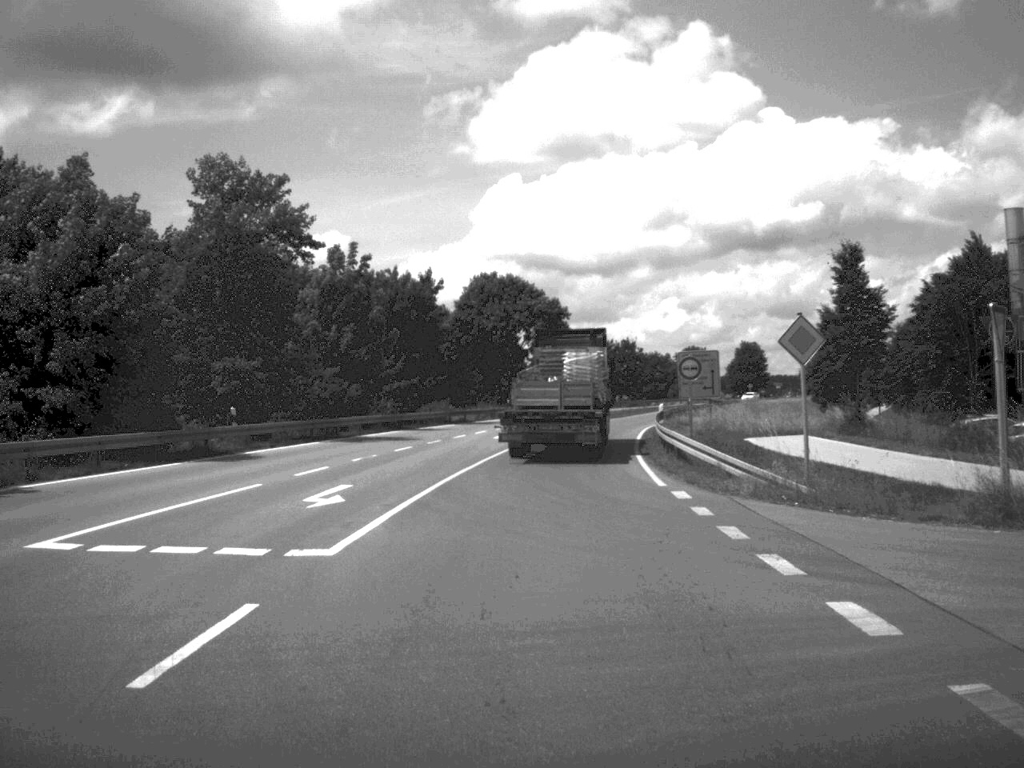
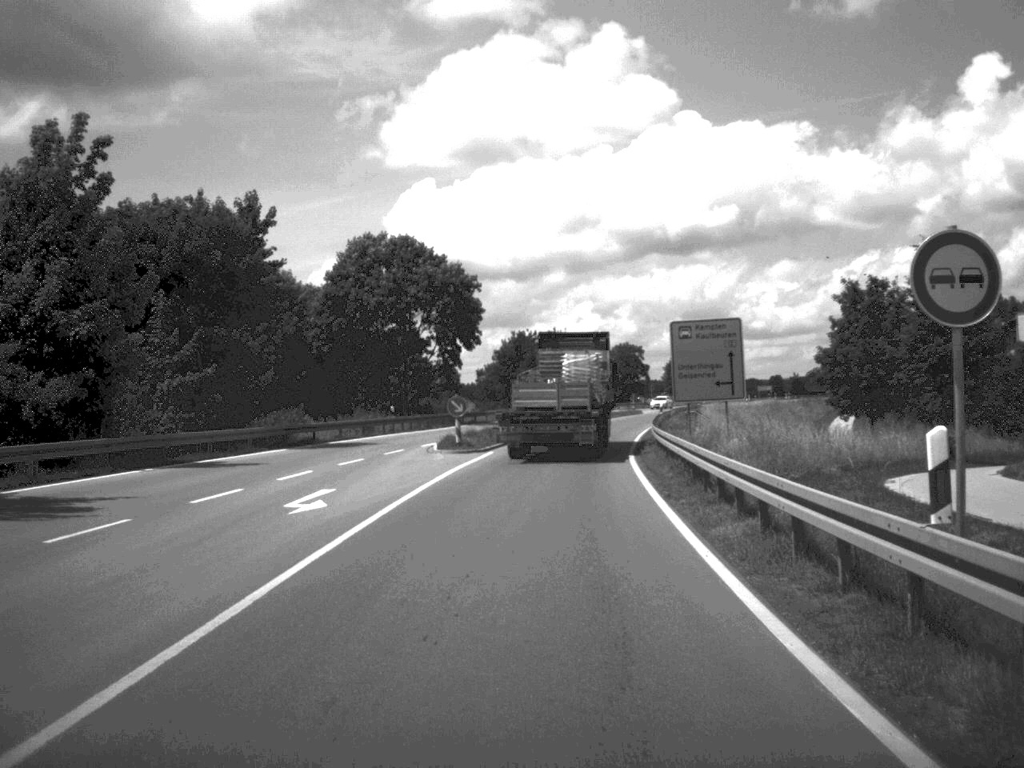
(+1.0, +29.7) m; +4°
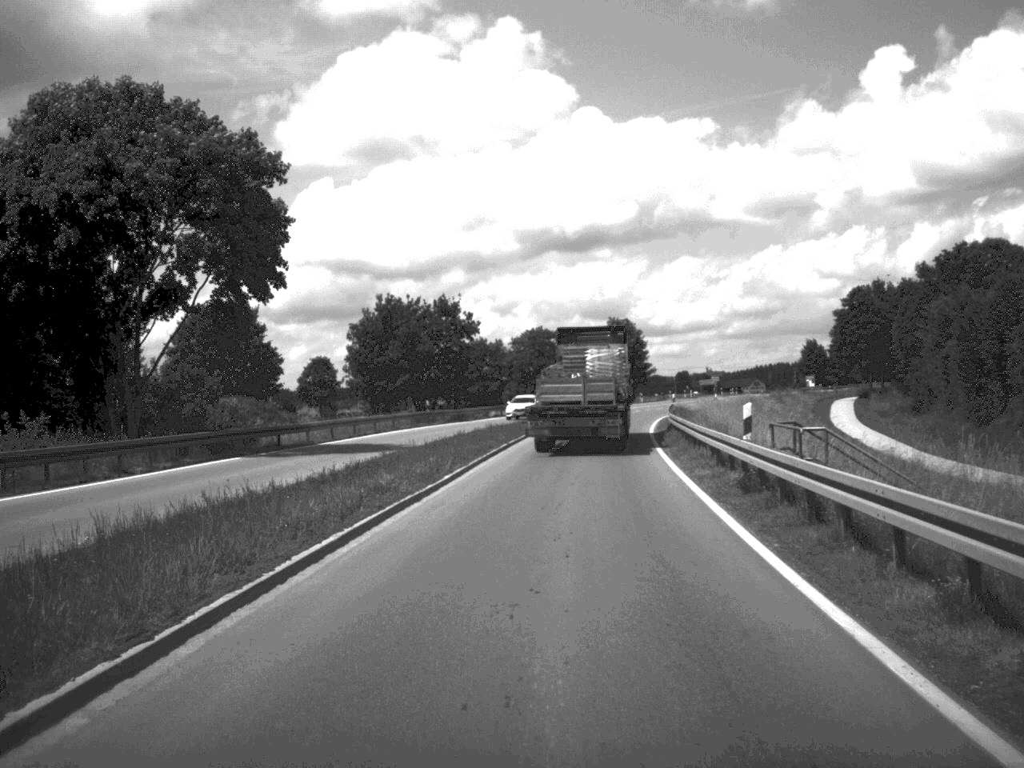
(+1.4, +41.3) m; +4°
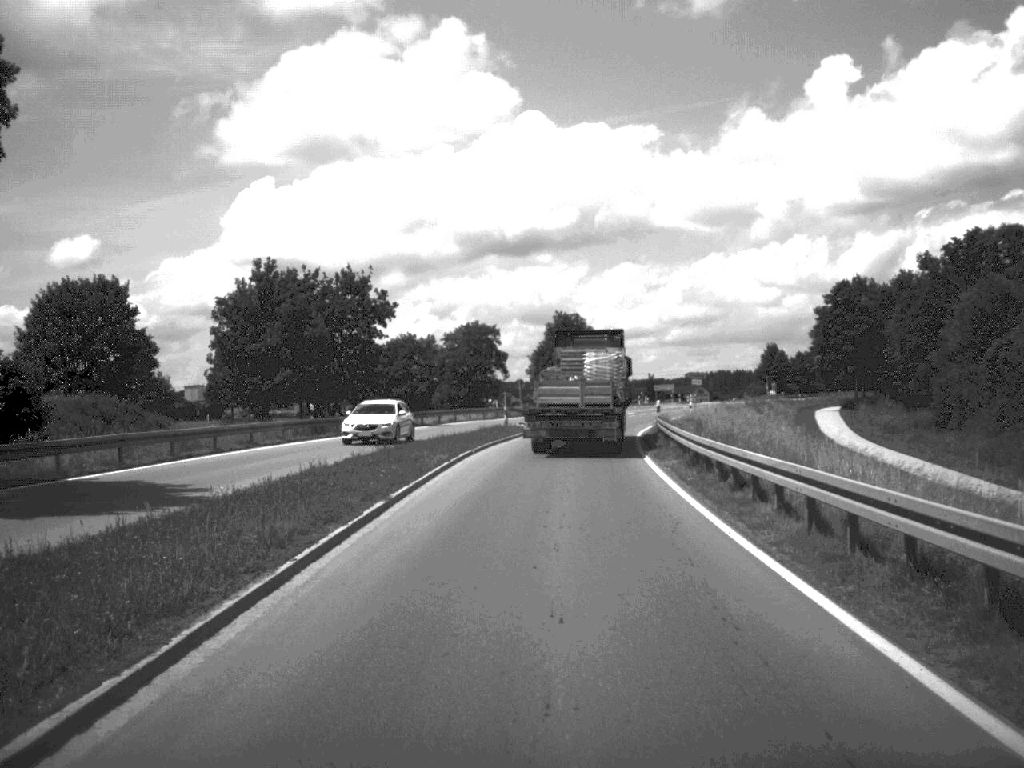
(+0.5, +20.0) m; +3°
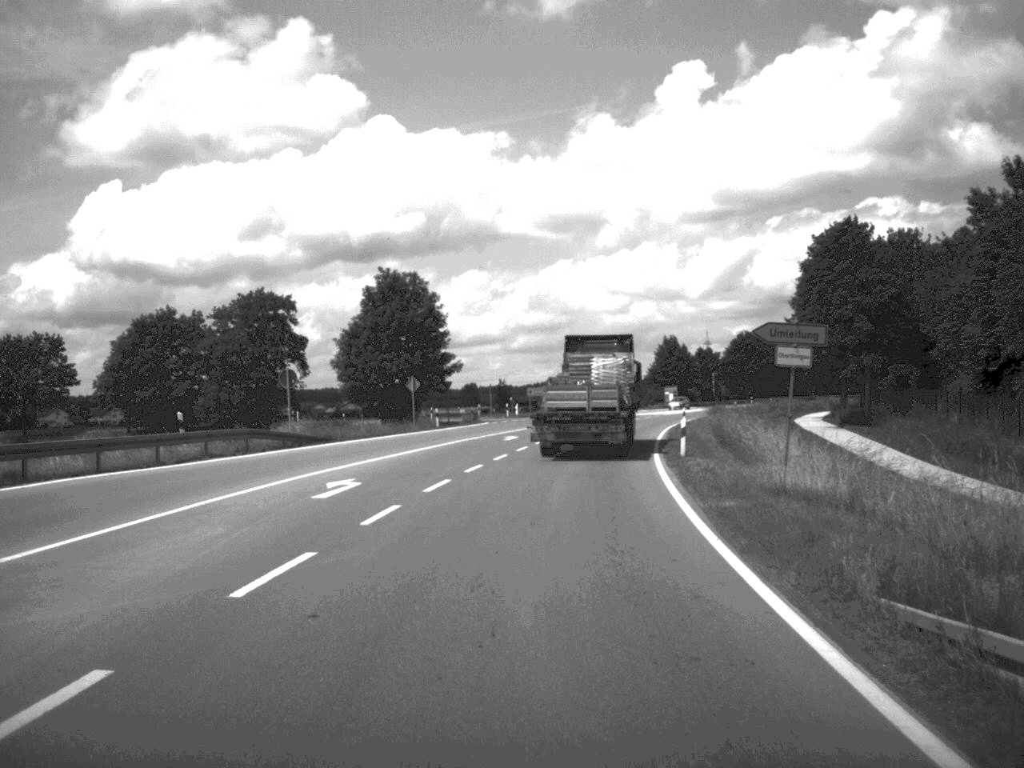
(+2.5, +51.0) m; +7°
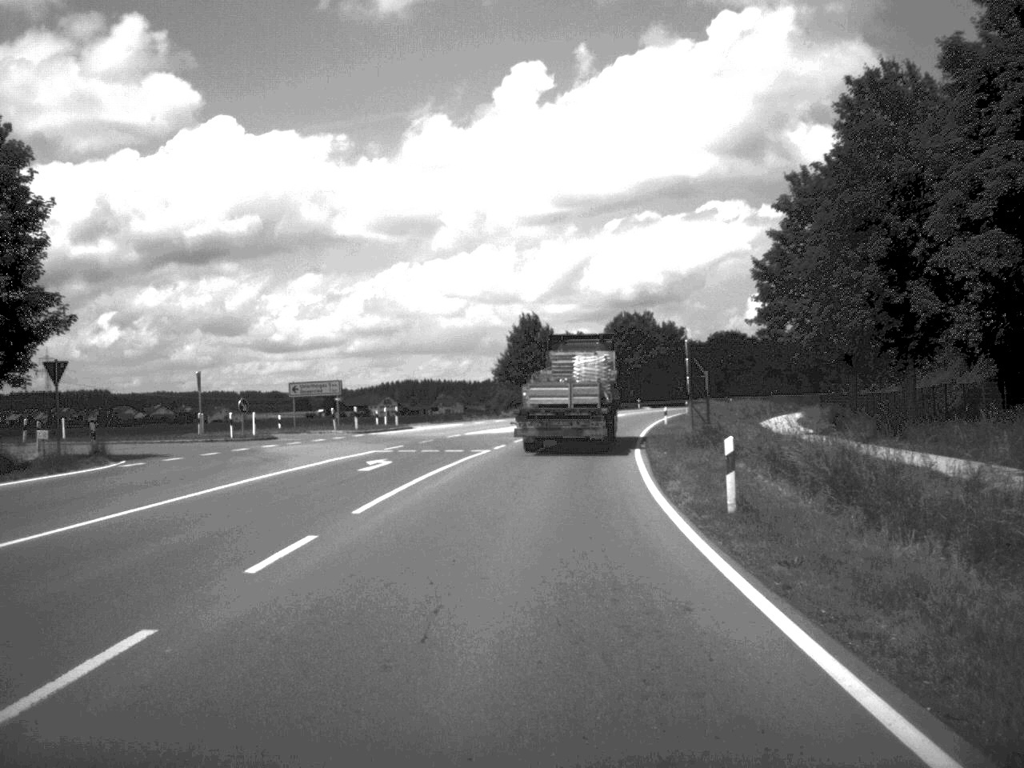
(+3.4, +51.5) m; +7°
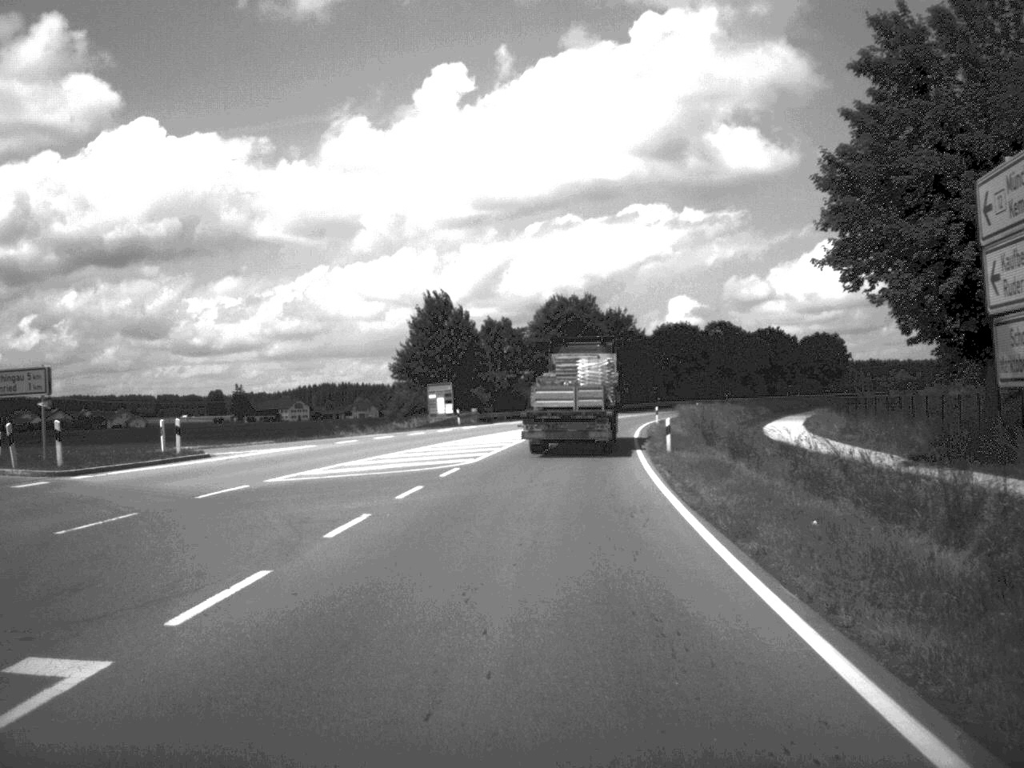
(+0.8, +29.9) m; +3°
